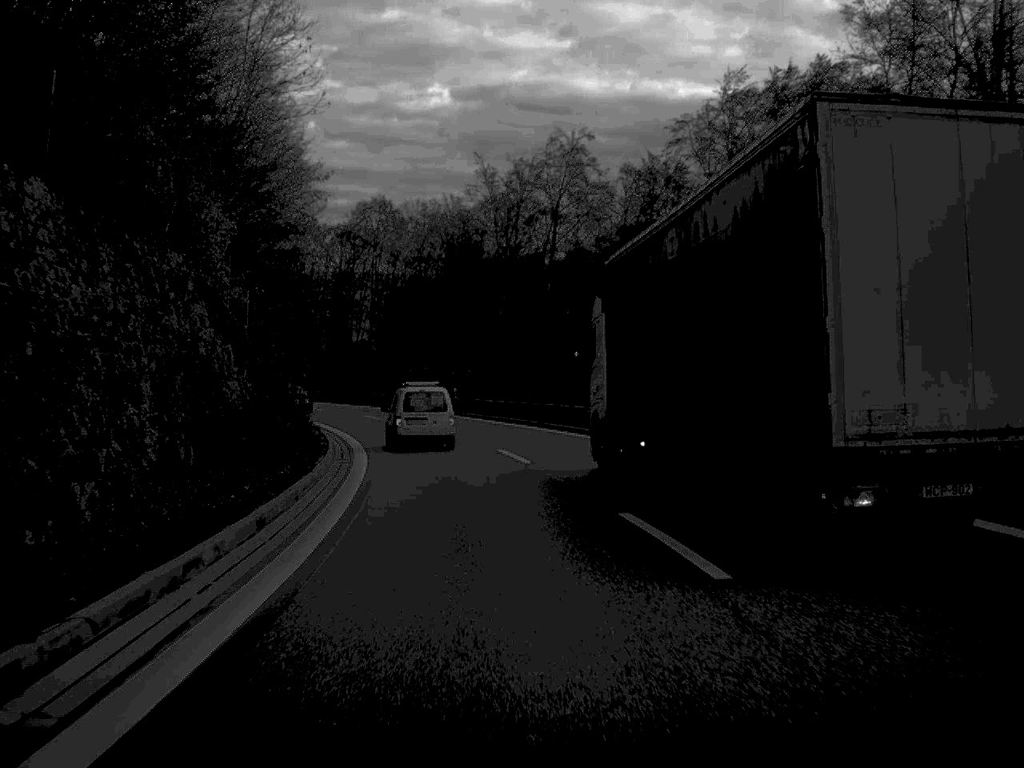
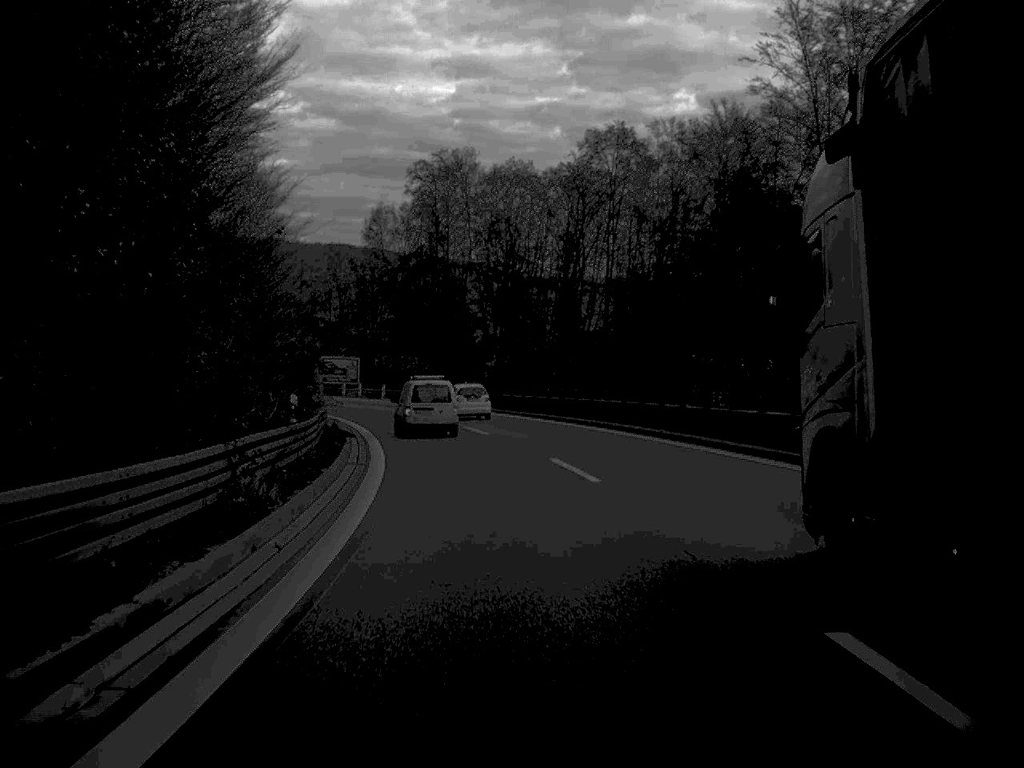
(-4.5, +46.5) m; -11°
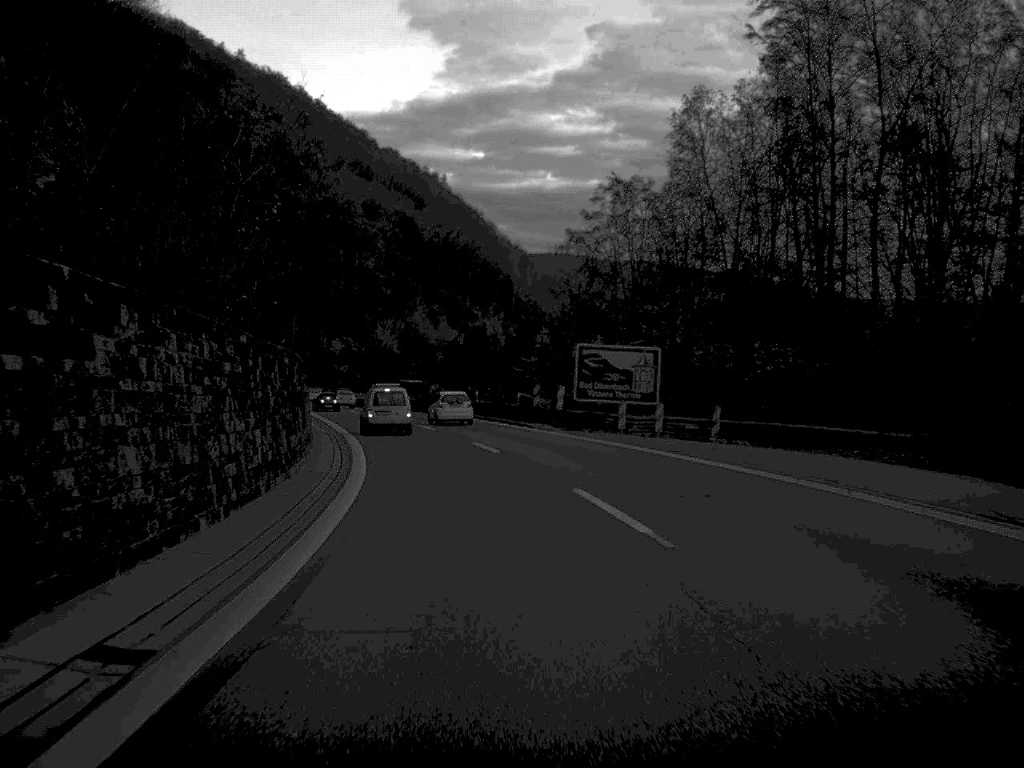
(-7.7, +64.3) m; -14°
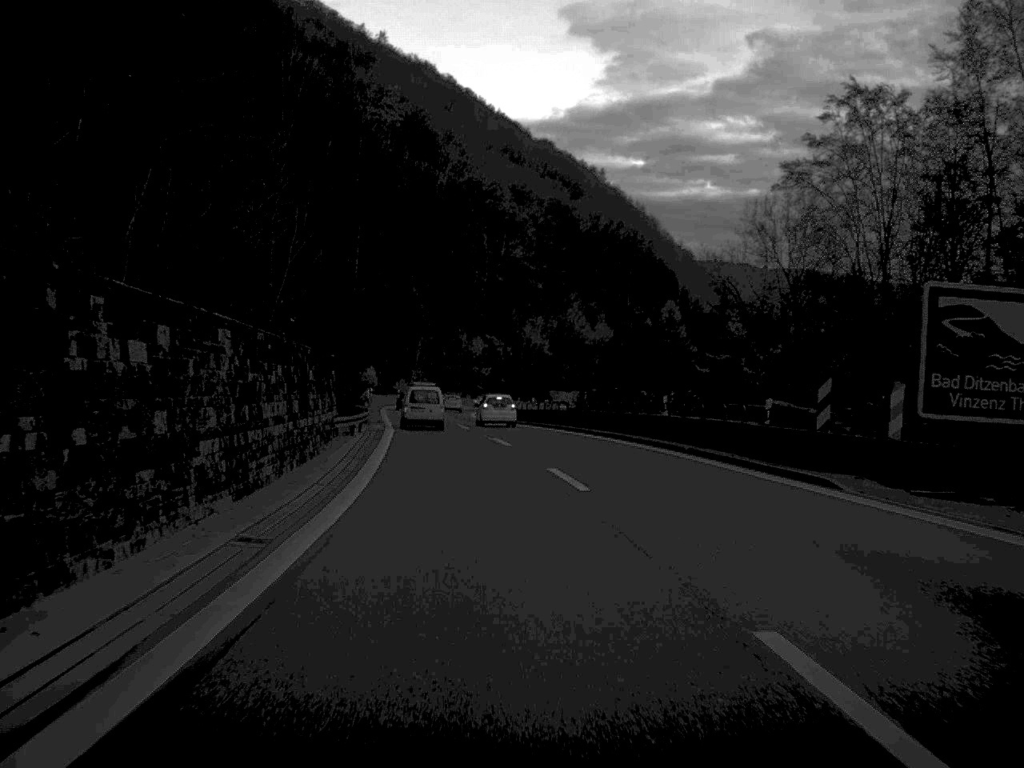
(-2.0, +31.6) m; -7°
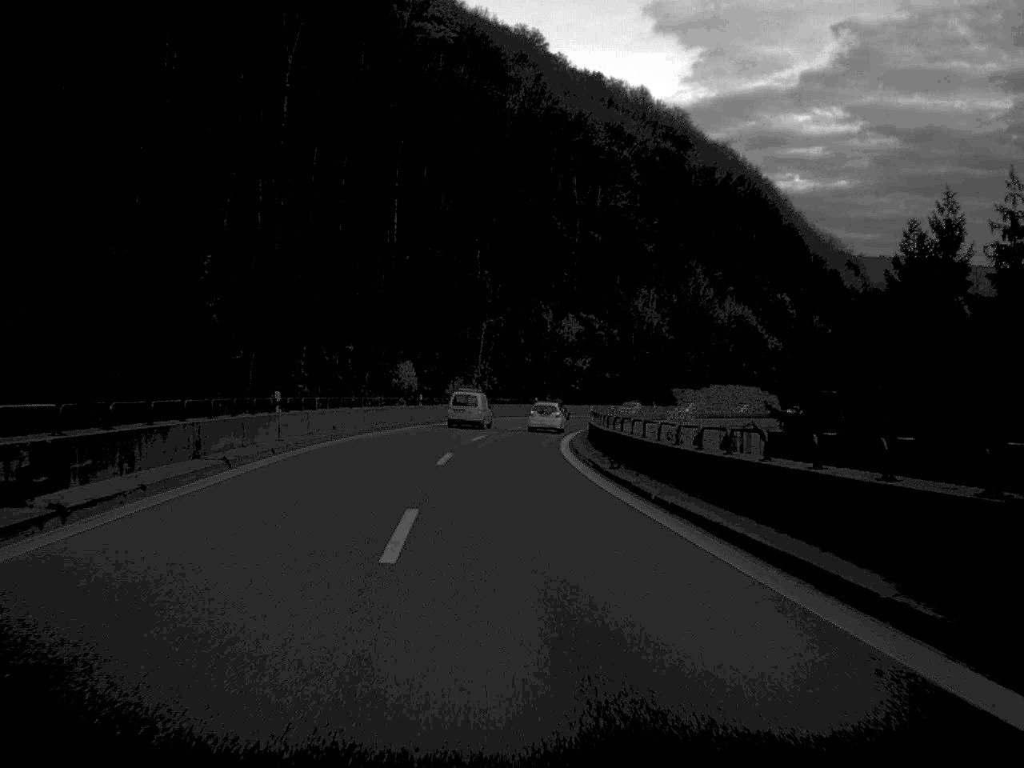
(-2.2, +61.6) m; -4°
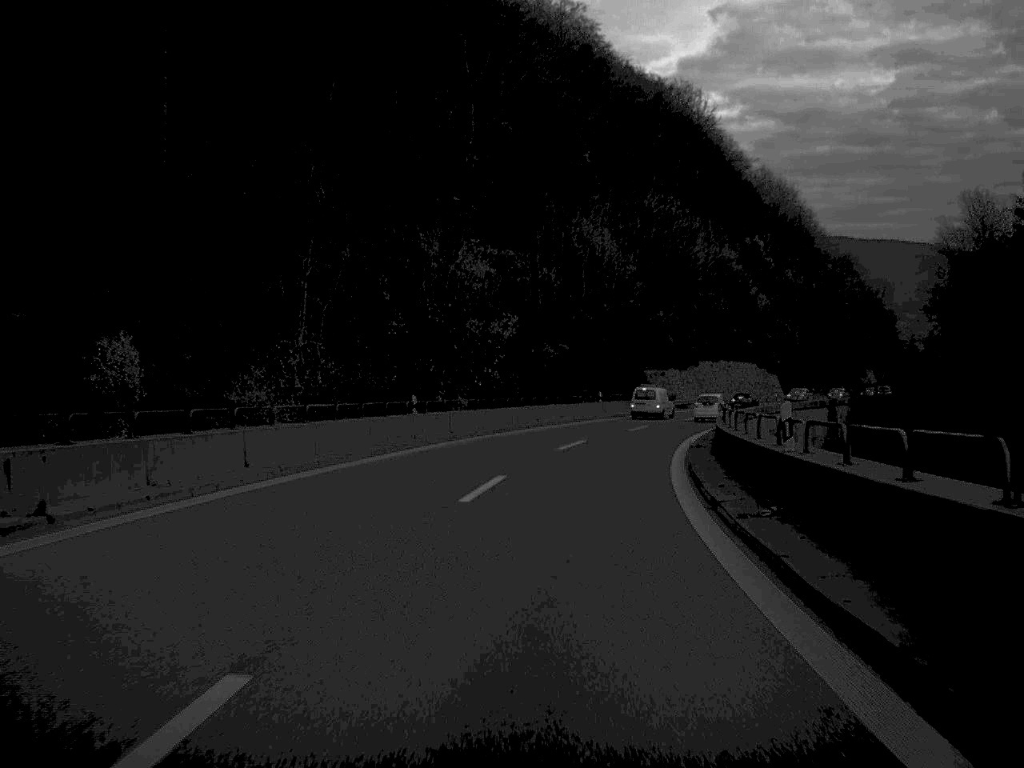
(+0.9, +64.0) m; +5°
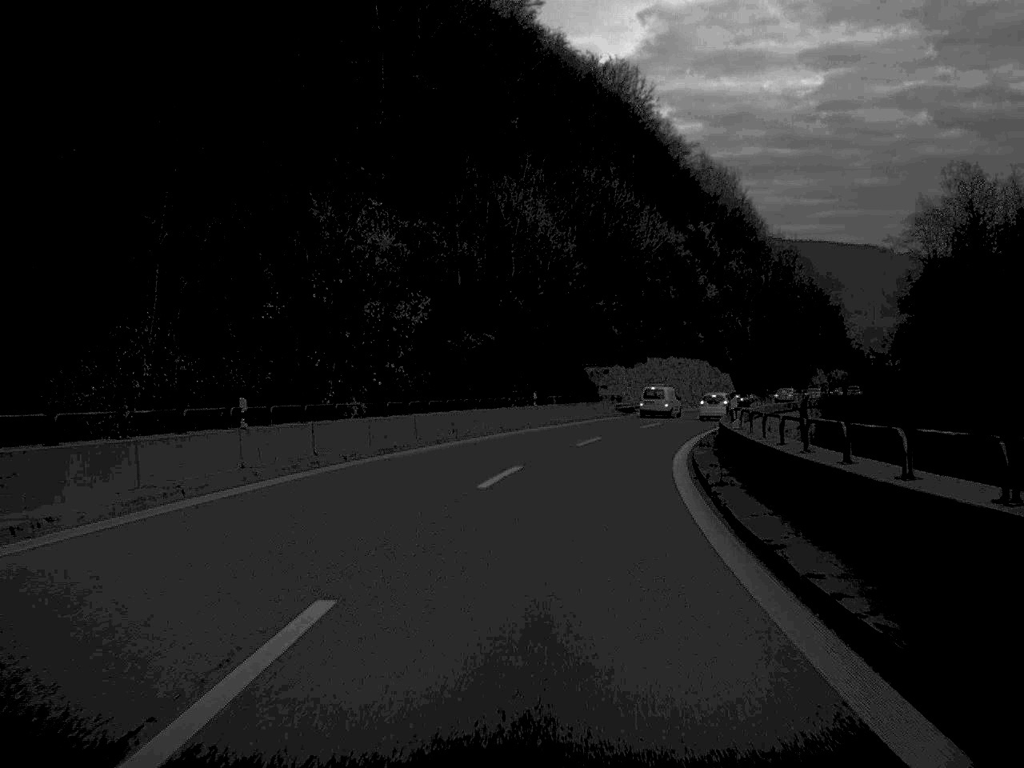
(+0.4, +15.1) m; +3°
